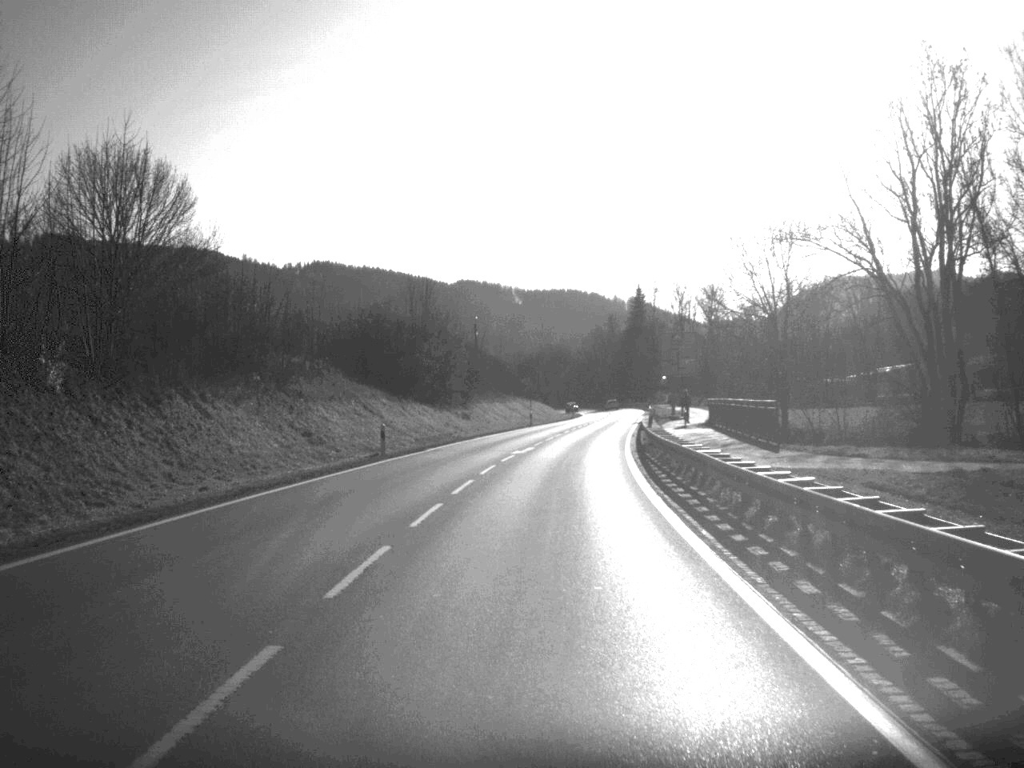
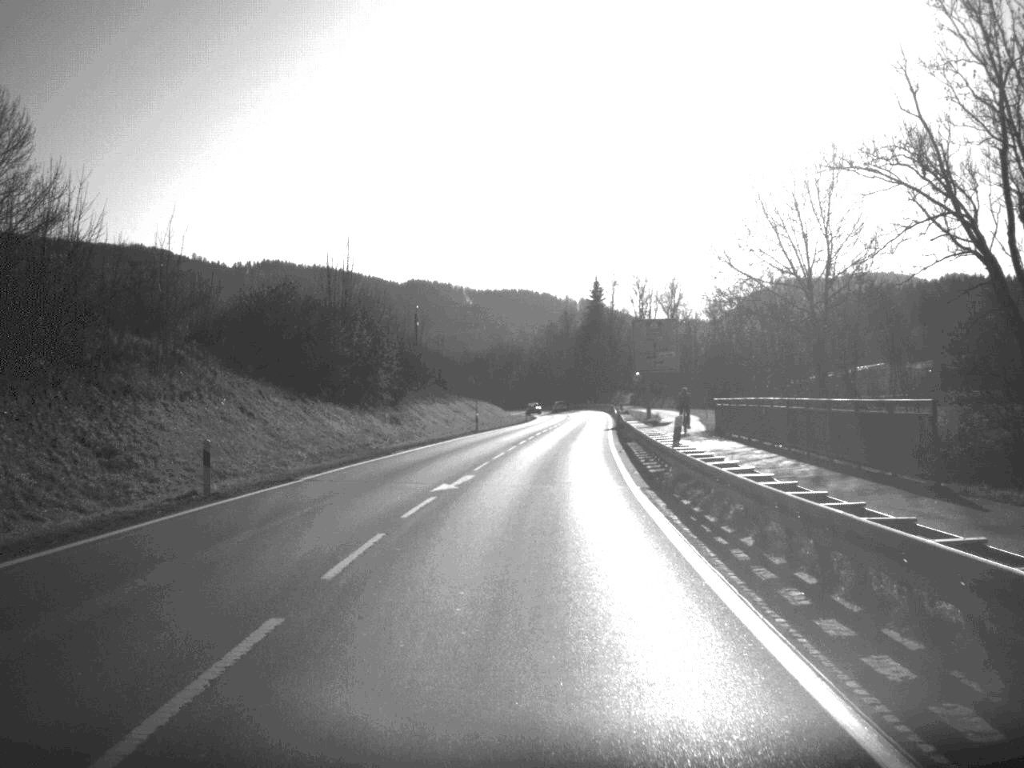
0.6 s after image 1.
(+0.3, +16.7) m; +2°
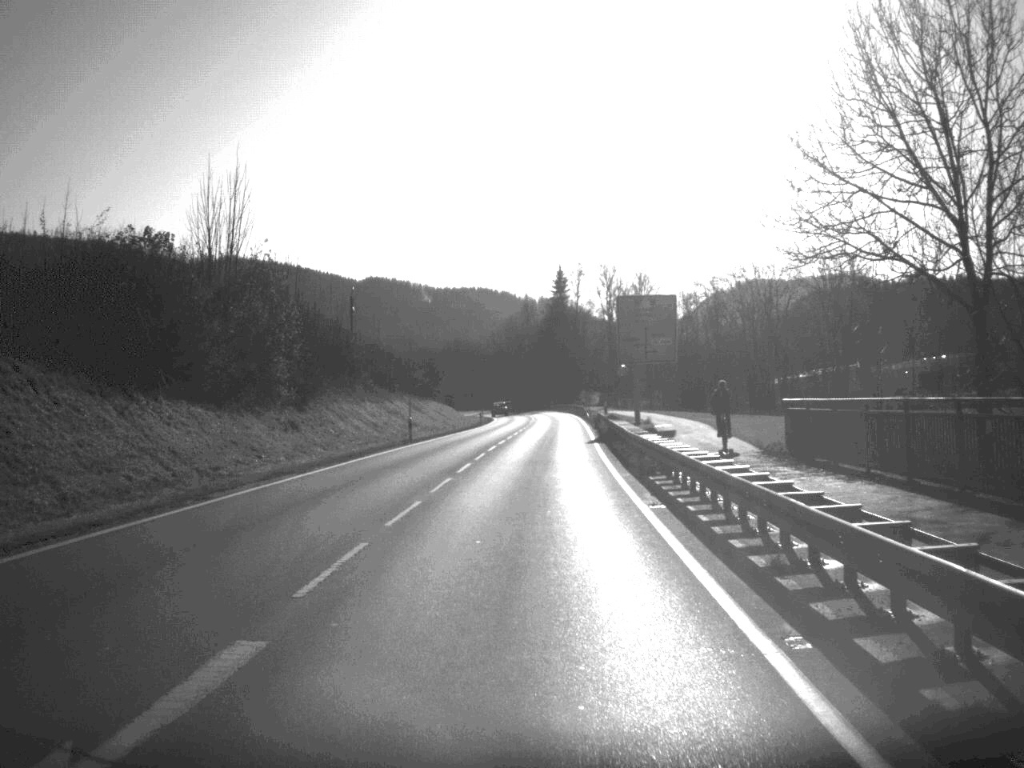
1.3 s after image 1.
(+0.3, +18.9) m; +2°
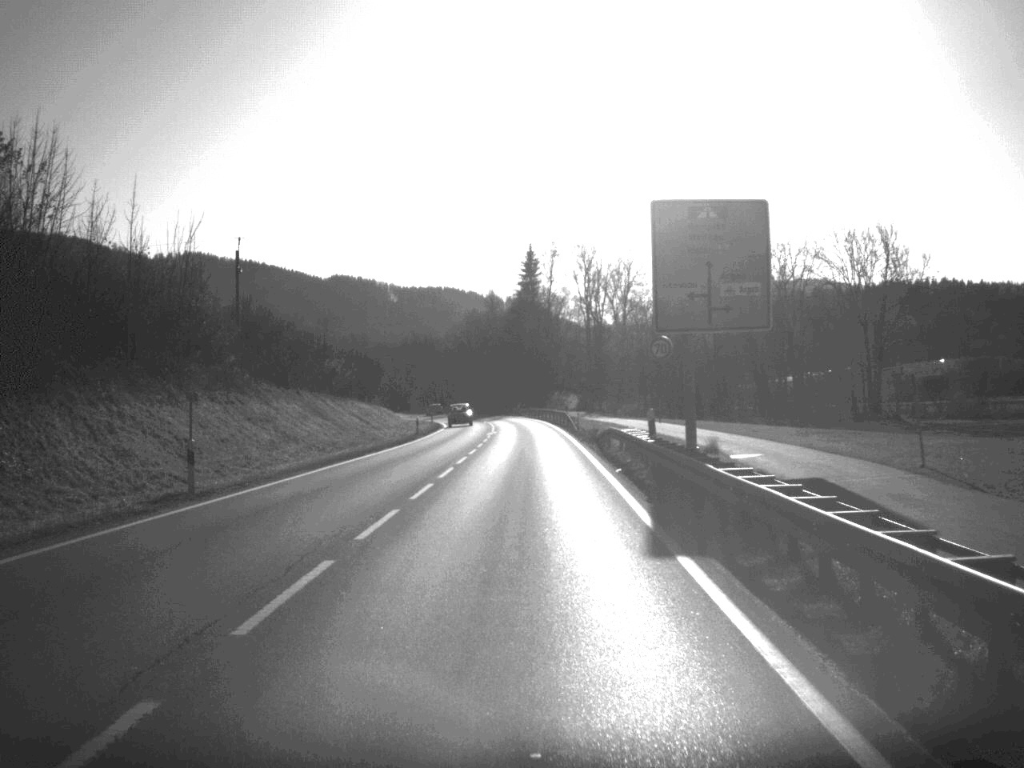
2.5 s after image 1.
(+0.5, +31.2) m; +1°
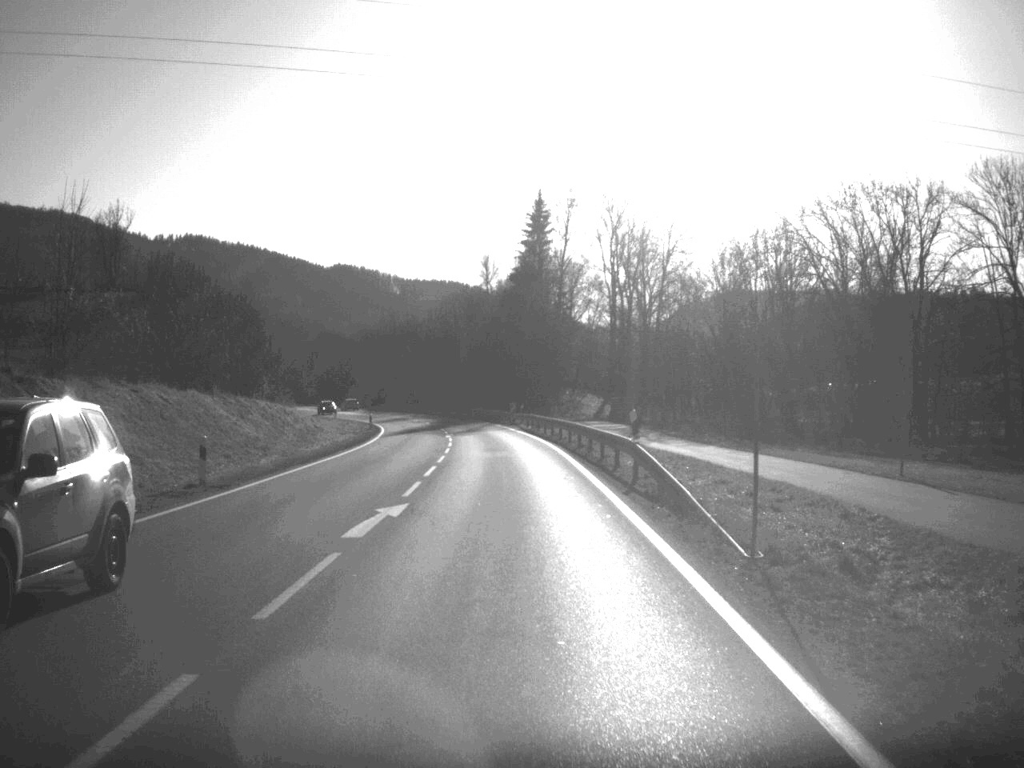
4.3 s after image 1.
(+0.2, +46.9) m; 0°
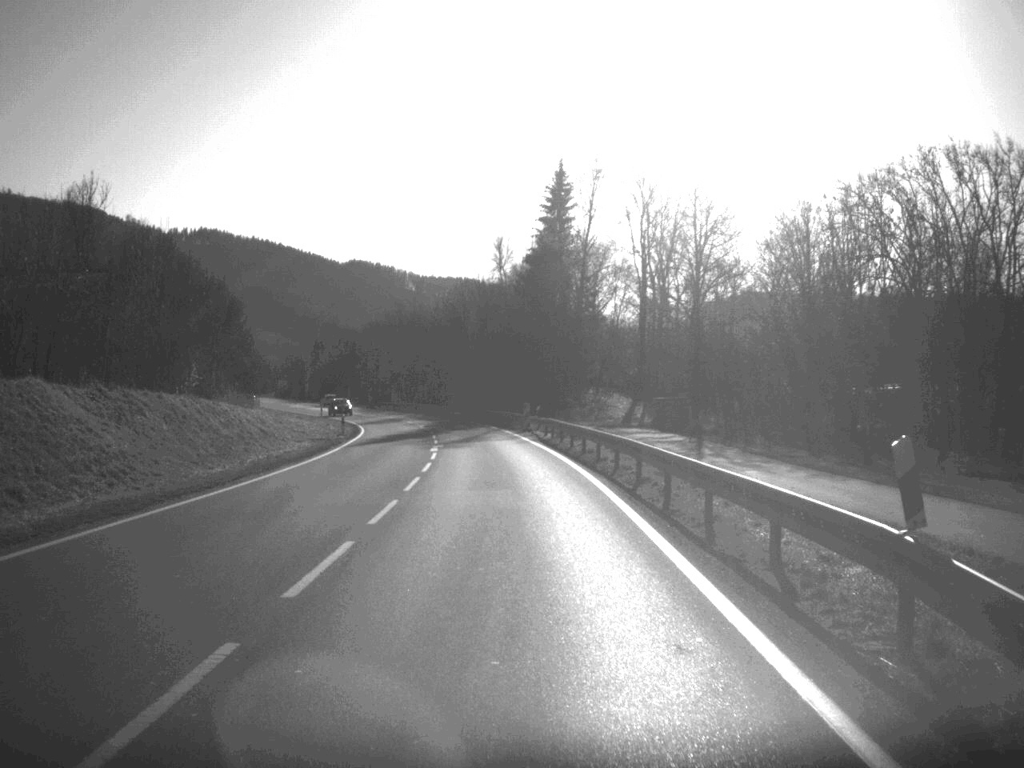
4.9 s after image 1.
(-0.1, +16.9) m; -1°
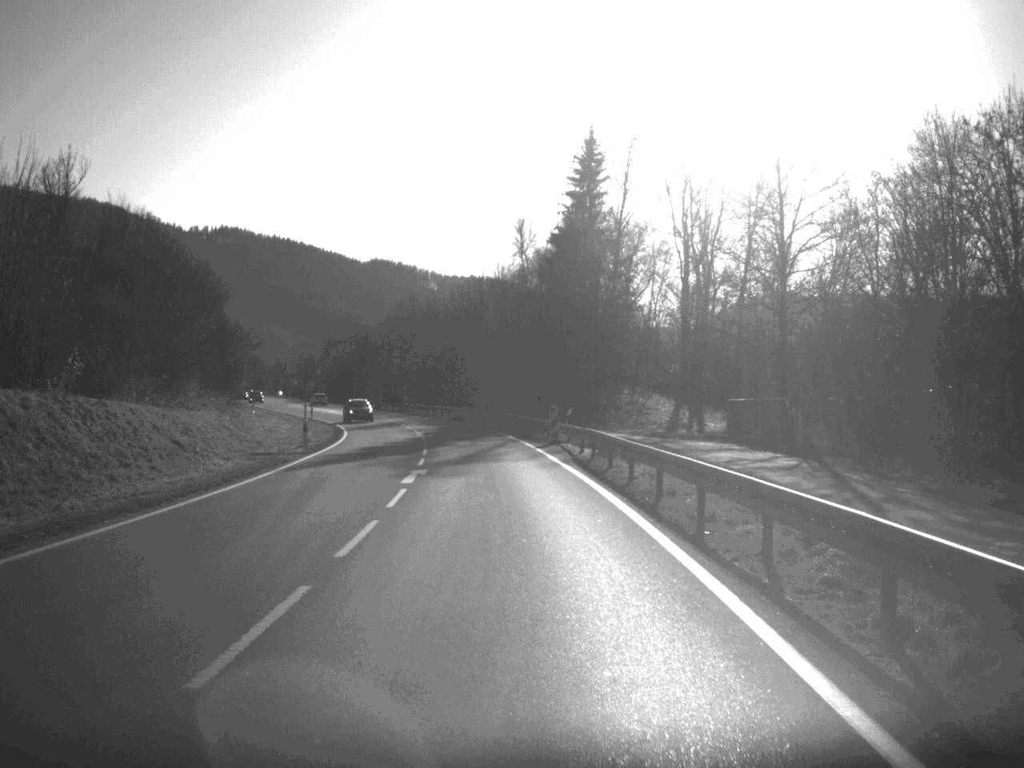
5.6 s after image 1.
(-0.1, +15.3) m; -1°
